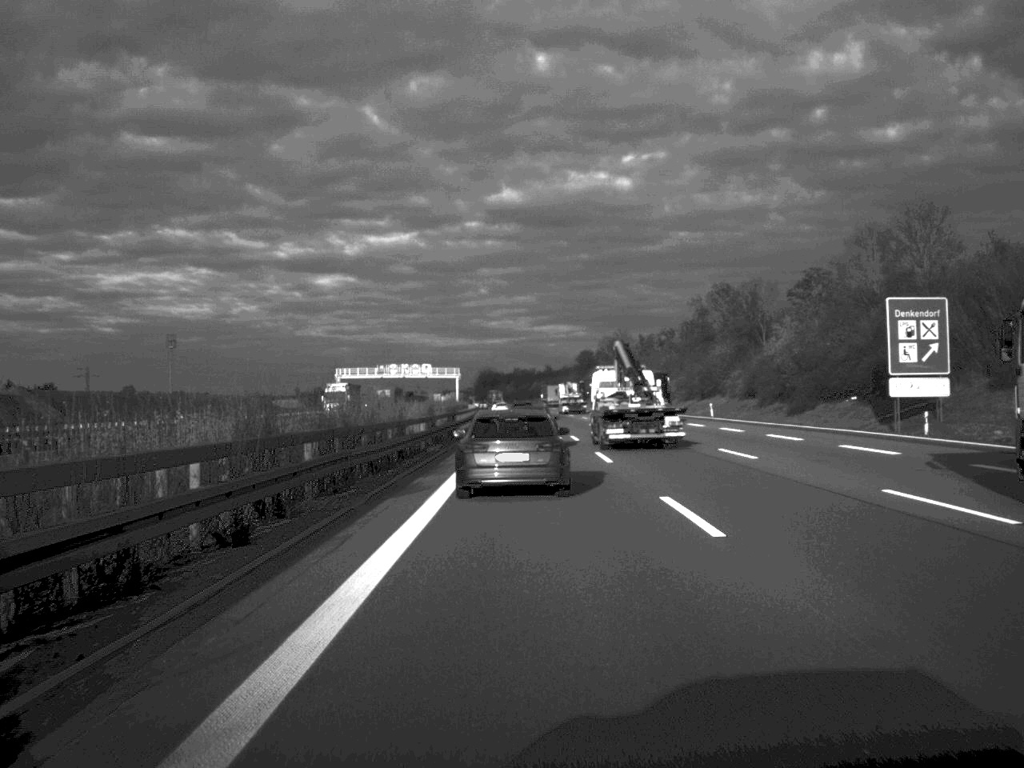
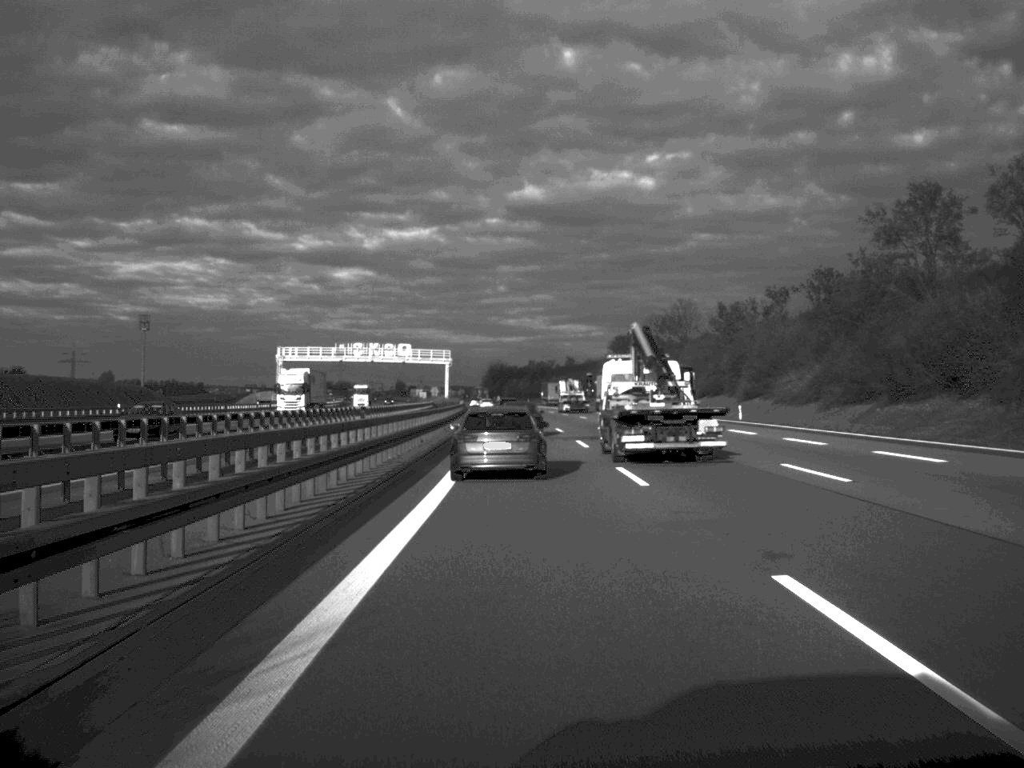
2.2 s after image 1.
(-0.3, +62.9) m; -1°
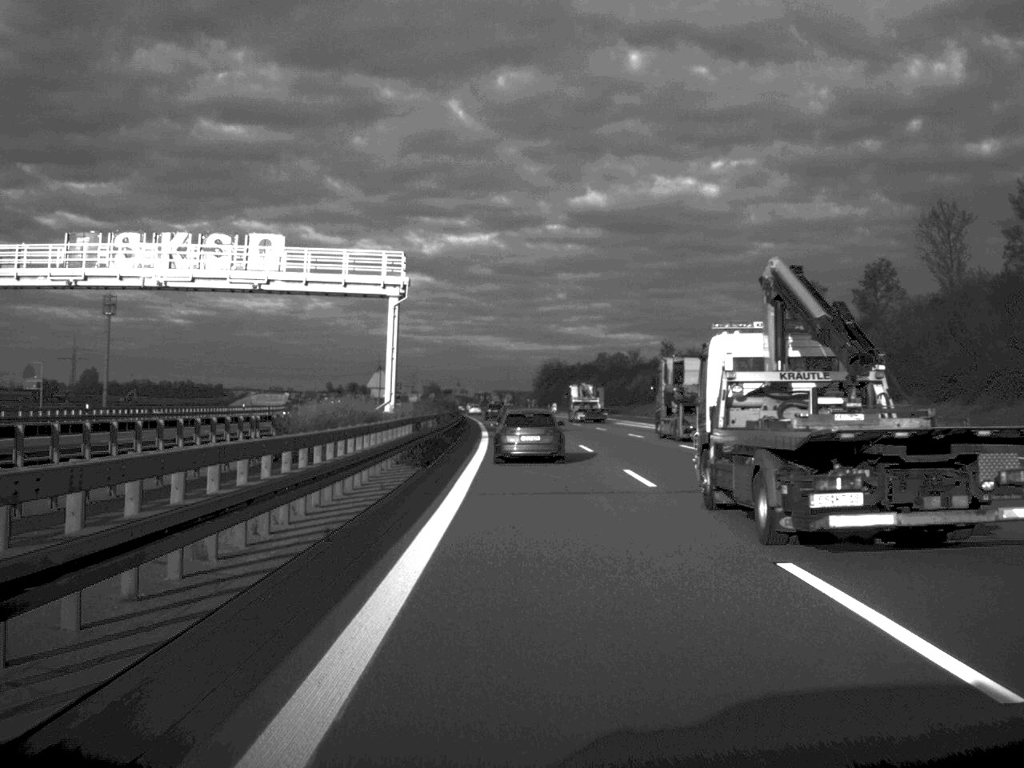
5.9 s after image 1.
(-2.3, +106.7) m; -2°
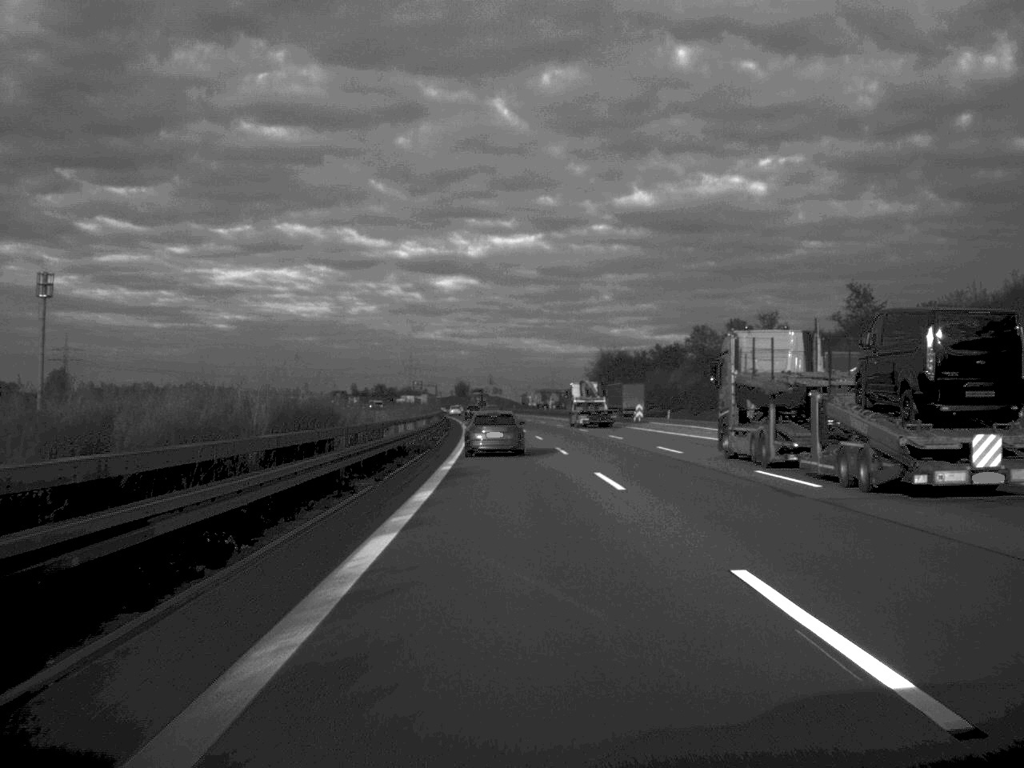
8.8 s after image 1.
(-1.5, +90.6) m; -2°
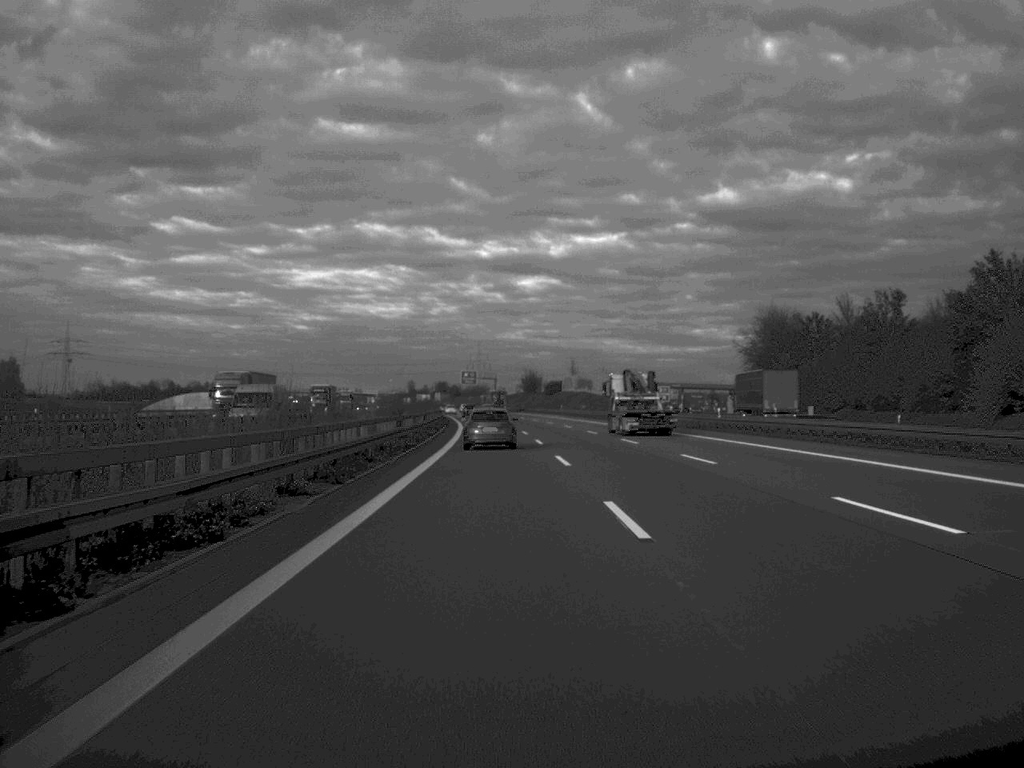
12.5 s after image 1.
(-3.7, +116.2) m; -4°
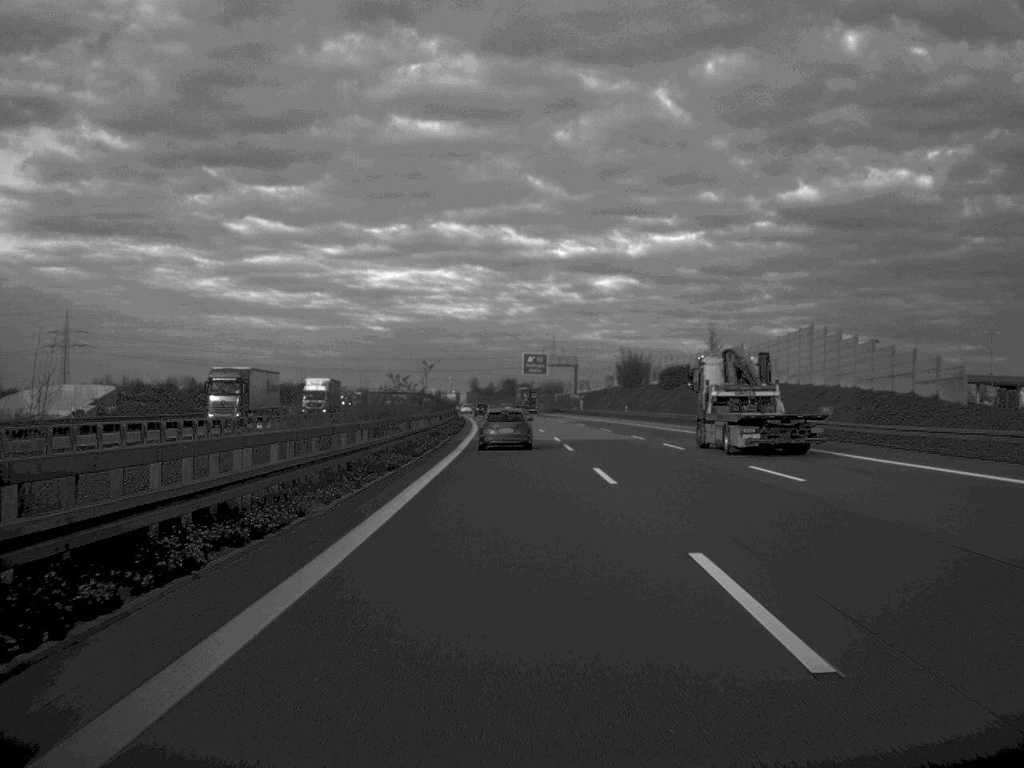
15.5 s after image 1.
(-2.9, +96.4) m; -3°
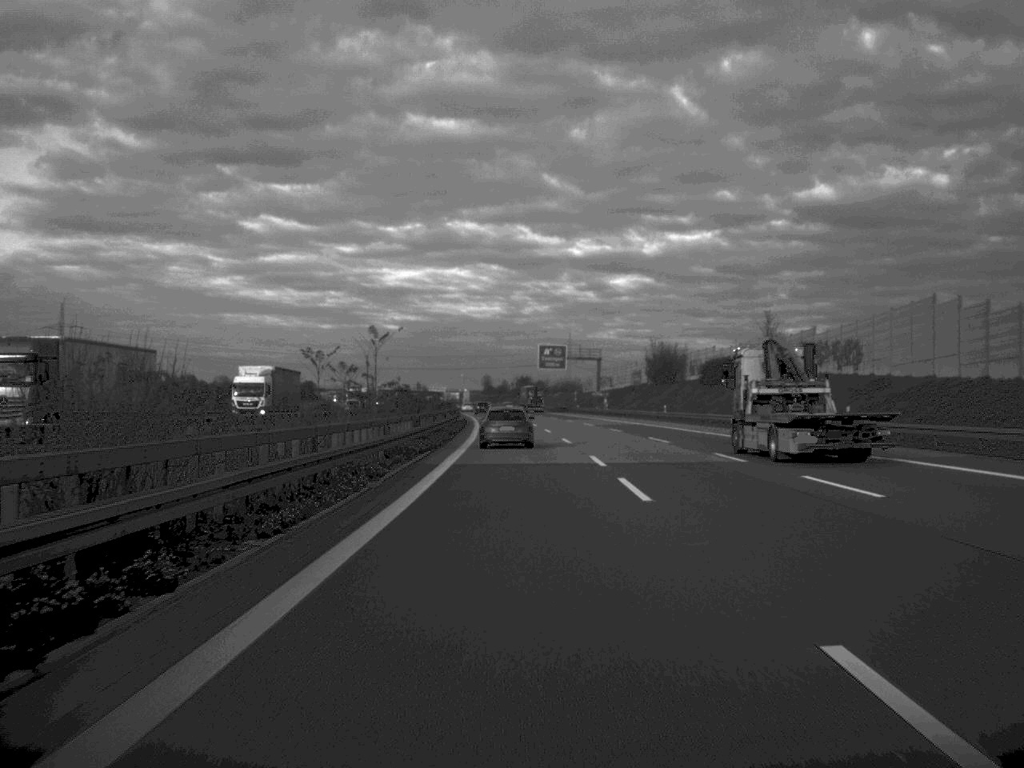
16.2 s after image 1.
(-0.1, +23.2) m; -1°
